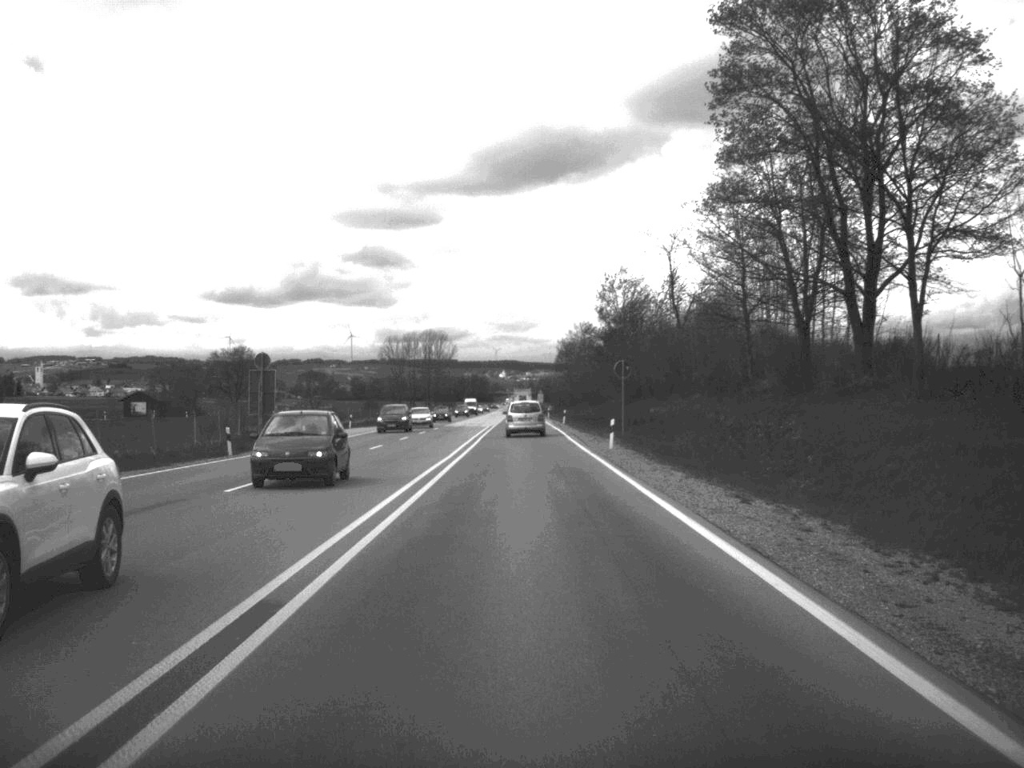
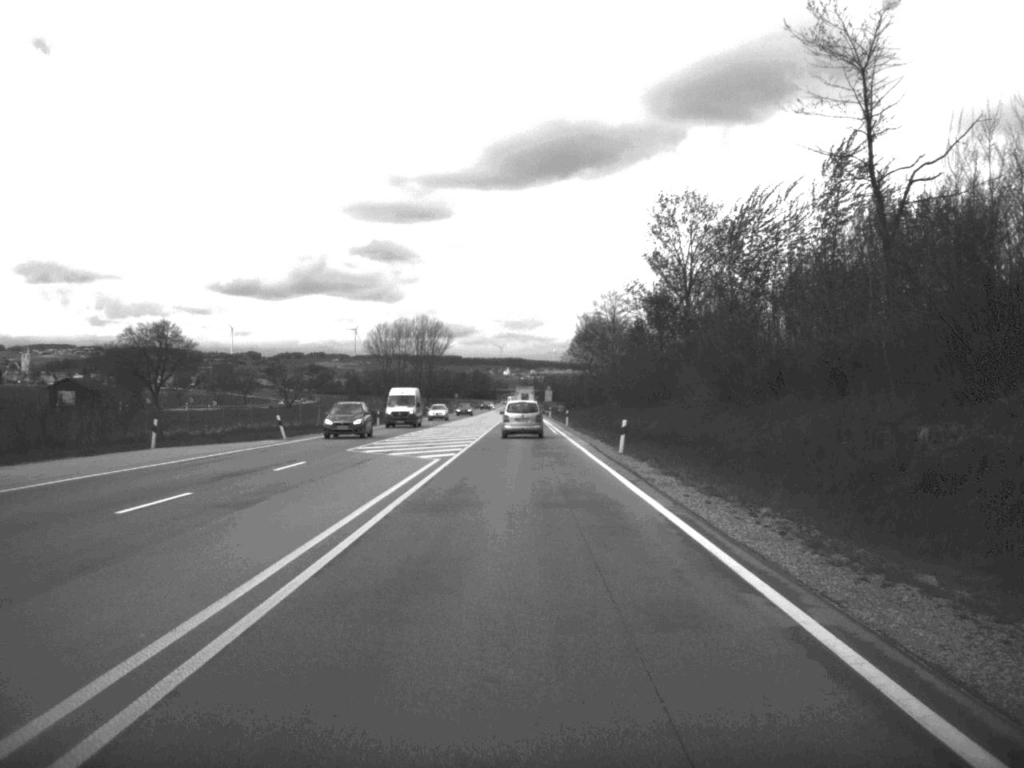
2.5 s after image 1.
(-0.2, +52.8) m; 0°
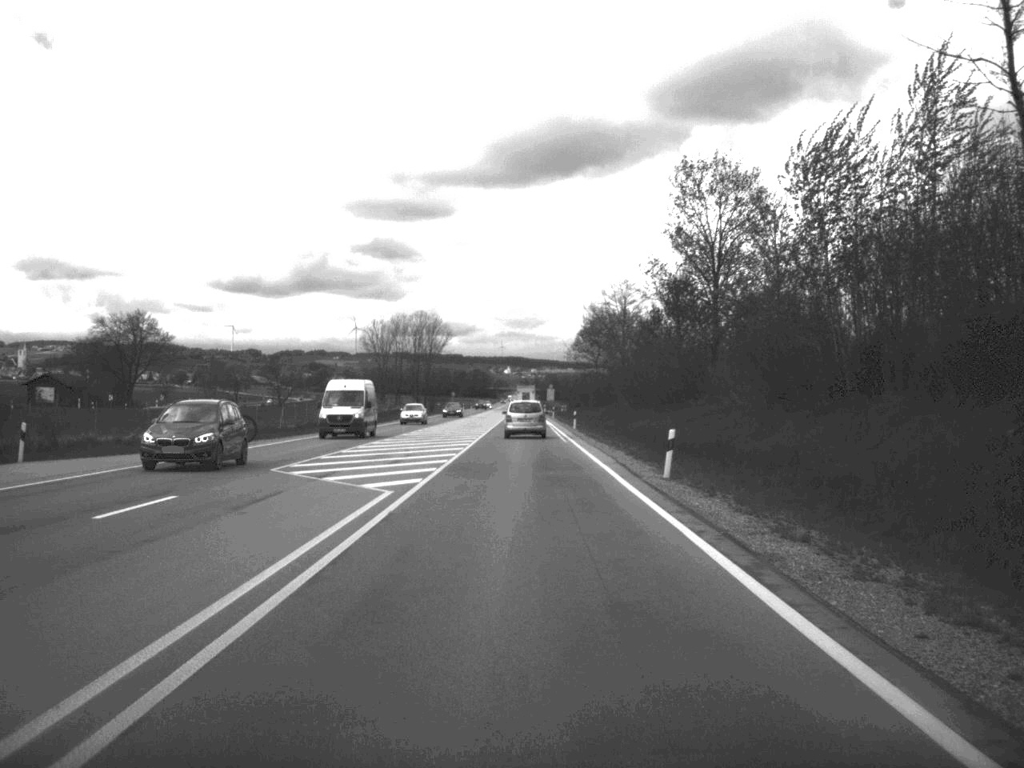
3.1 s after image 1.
(0.0, +12.5) m; 0°
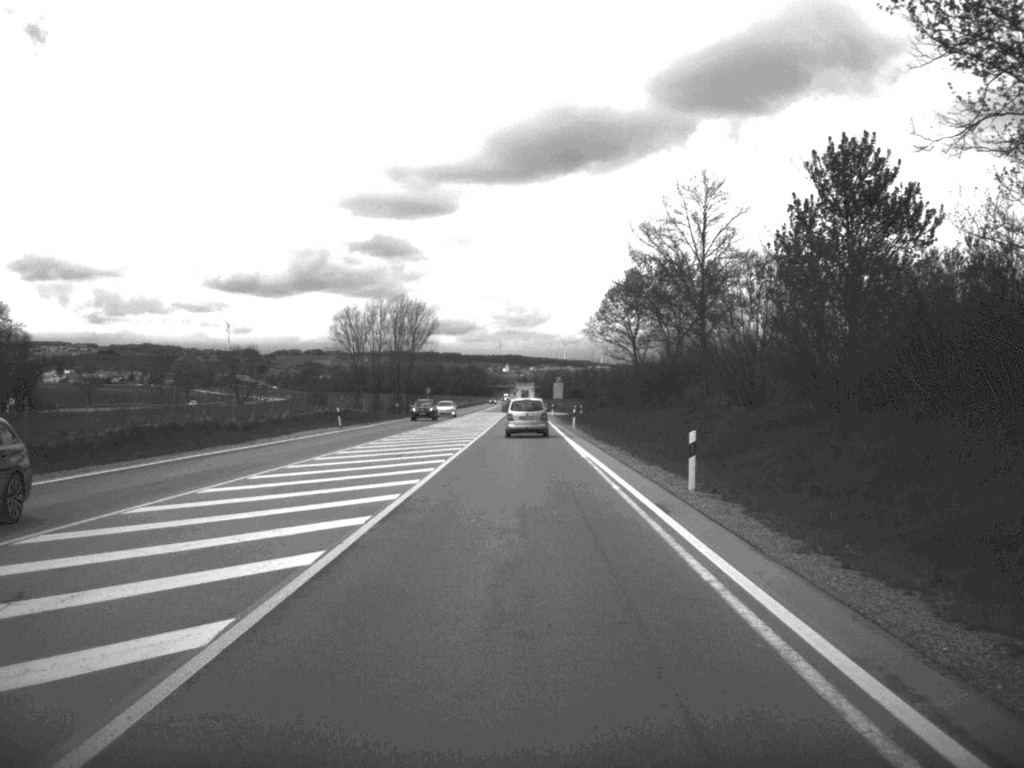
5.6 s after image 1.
(-0.1, +53.8) m; 0°
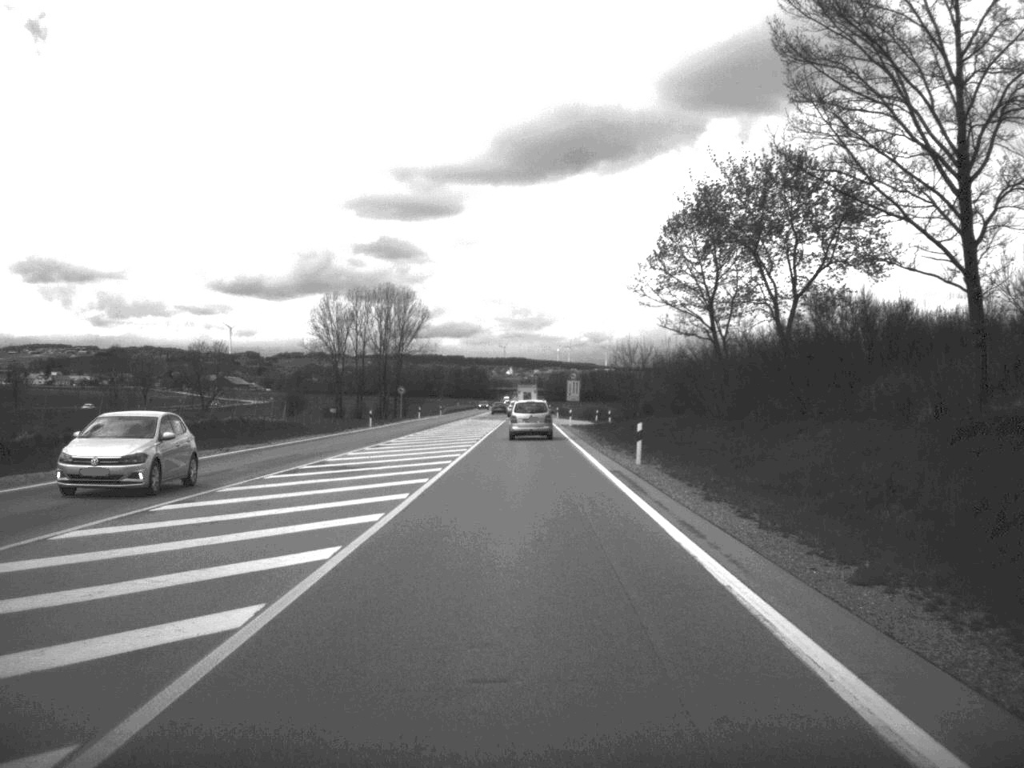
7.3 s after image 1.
(-0.1, +39.5) m; 0°
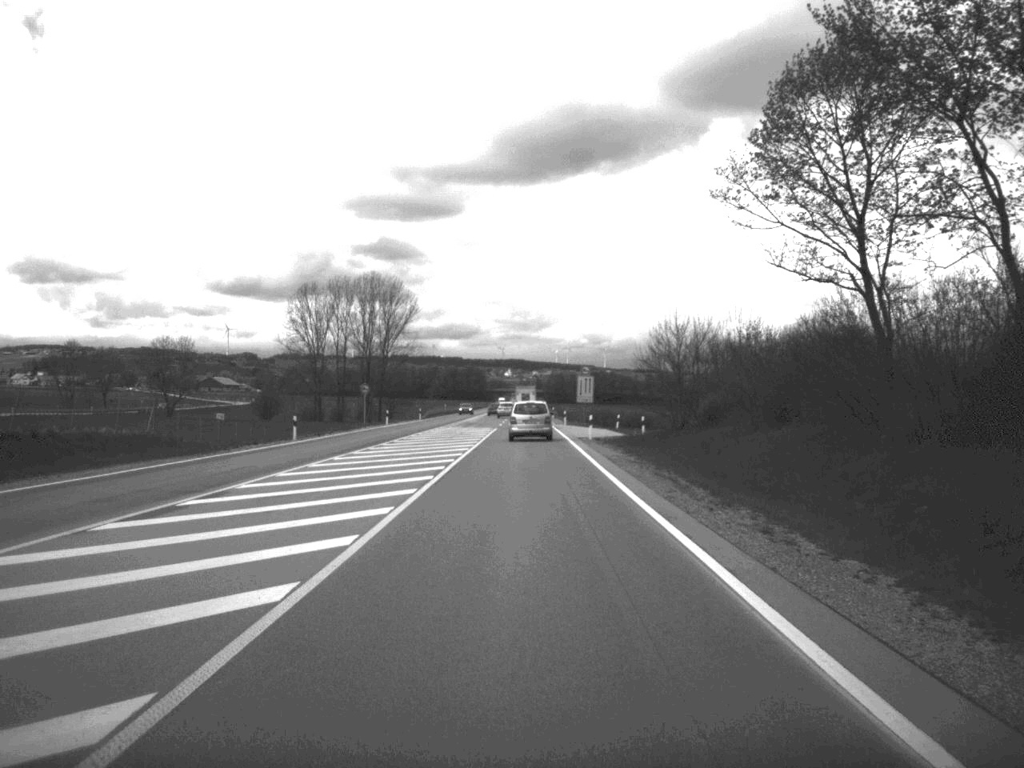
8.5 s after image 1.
(0.0, +27.1) m; 0°
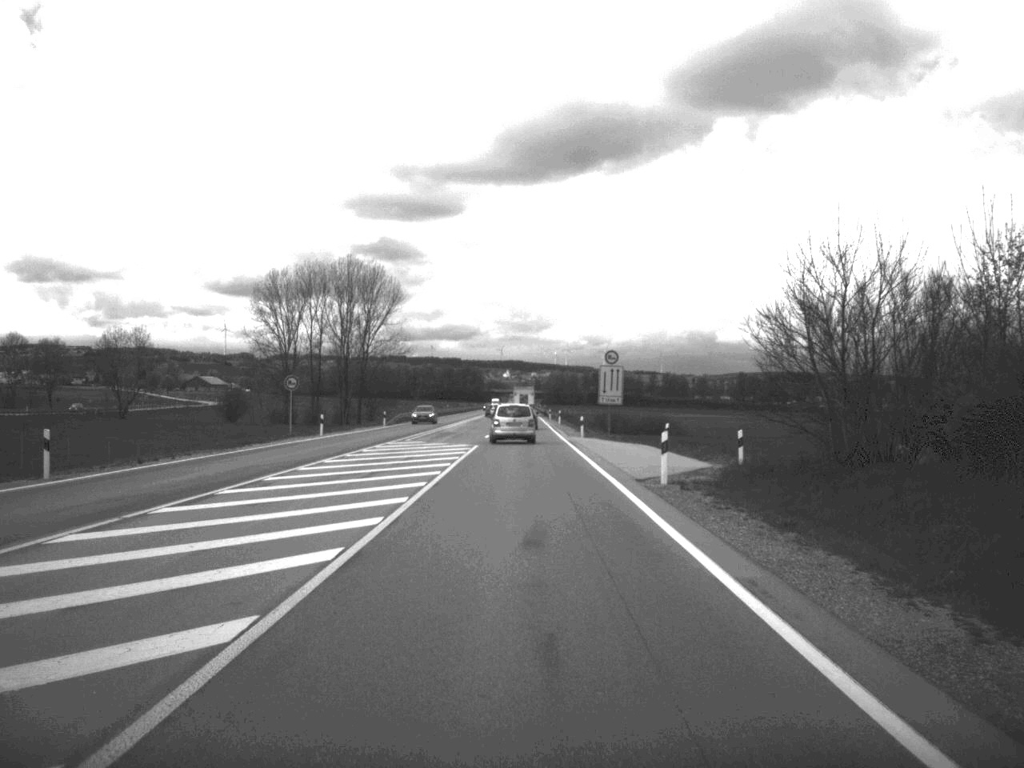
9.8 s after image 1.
(0.0, +29.8) m; 0°
